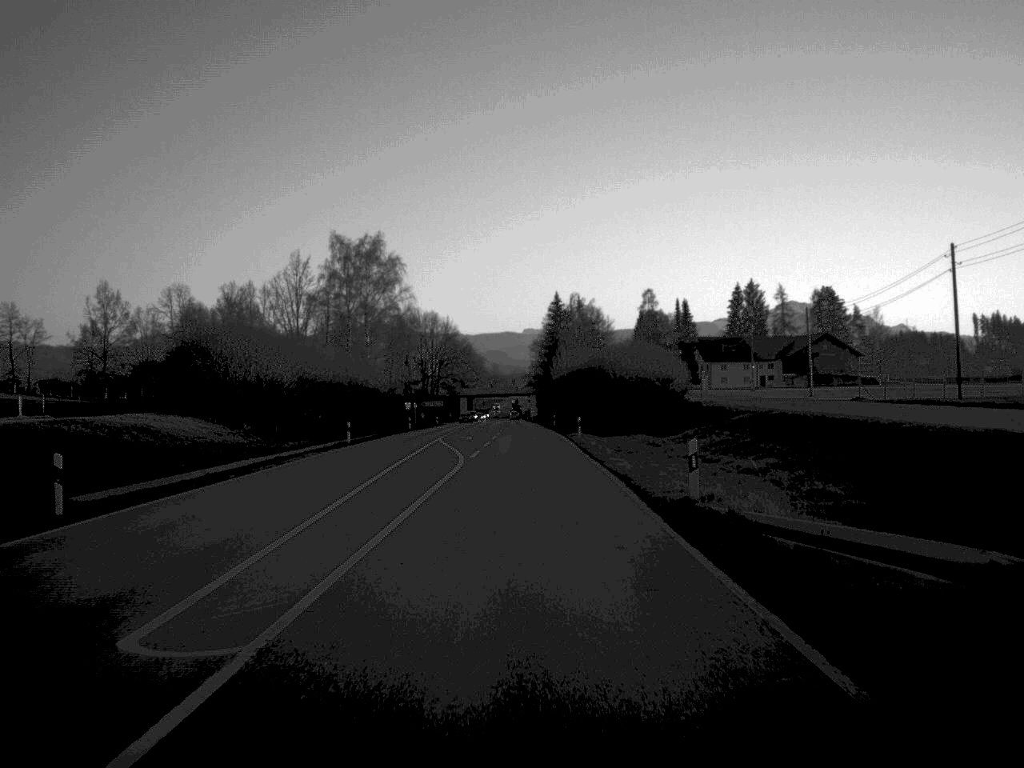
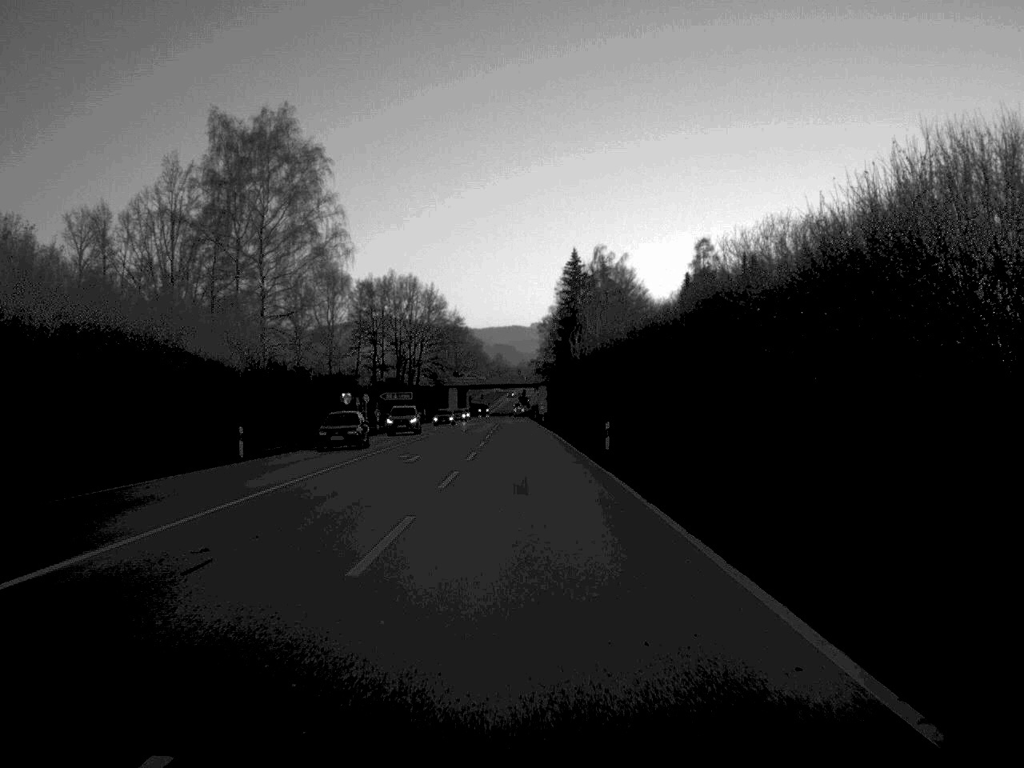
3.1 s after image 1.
(-0.1, +63.3) m; 0°
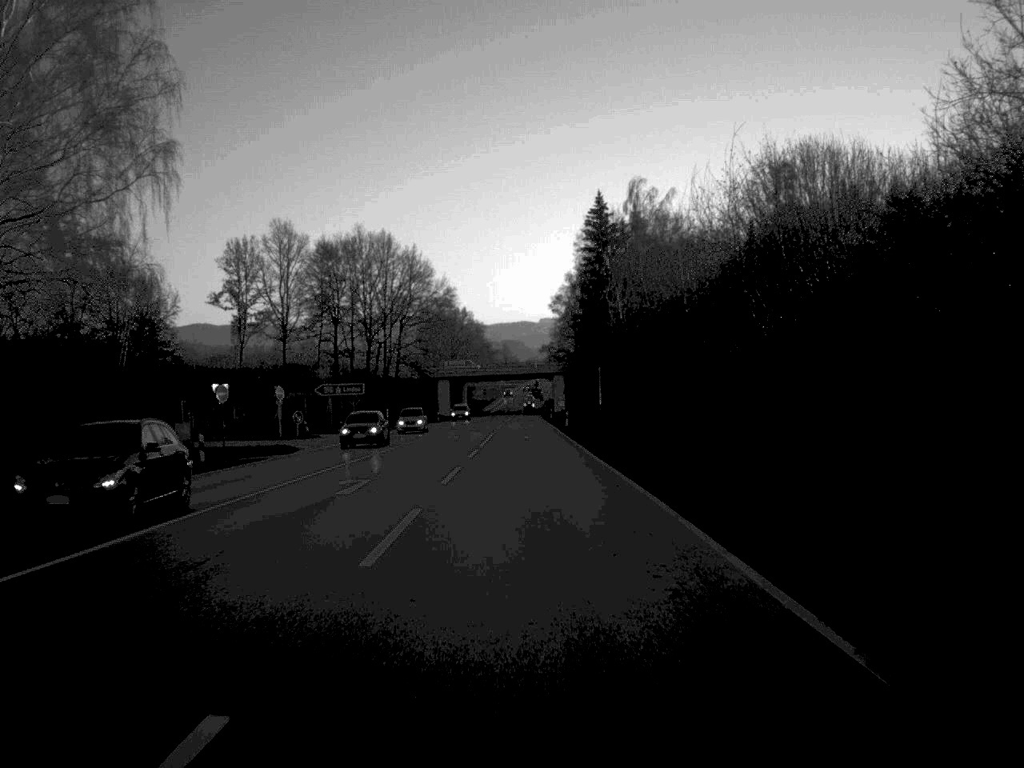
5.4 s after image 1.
(-0.3, +48.0) m; 0°
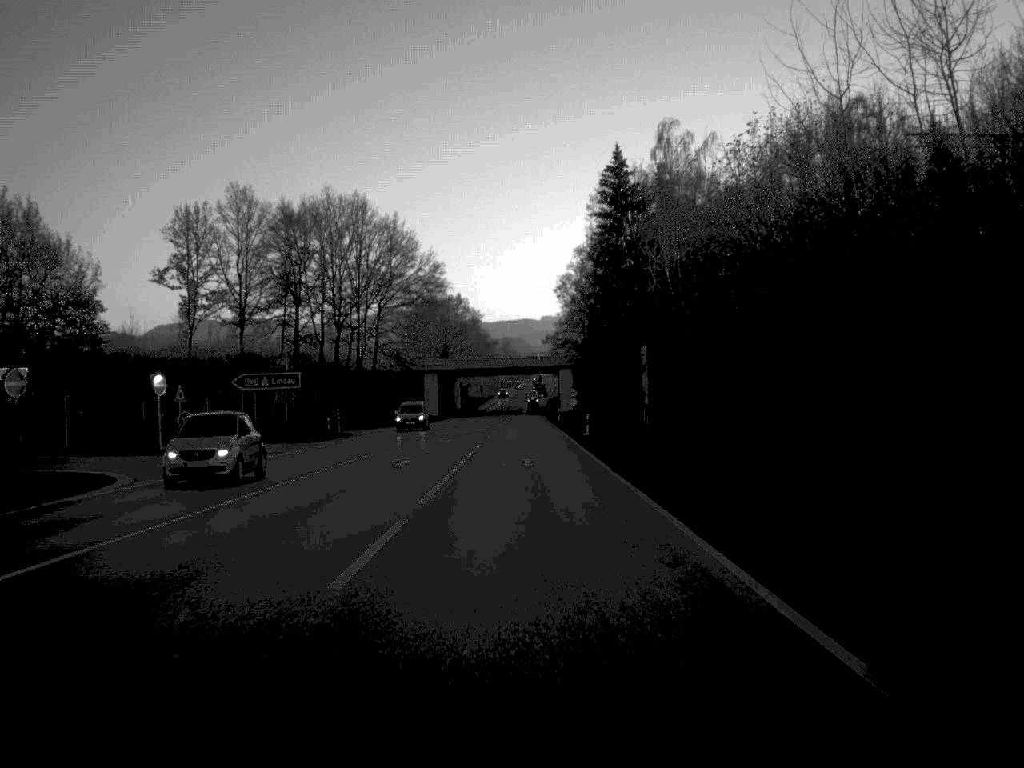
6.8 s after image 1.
(0.0, +25.7) m; 0°
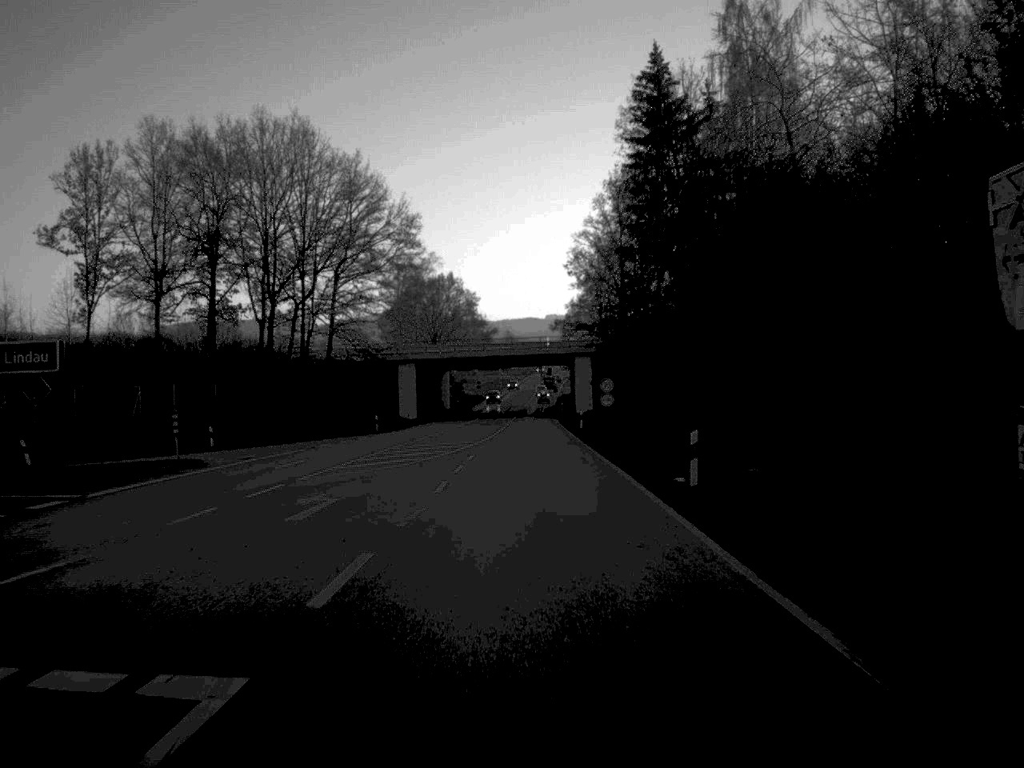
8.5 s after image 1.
(-0.1, +34.0) m; 0°
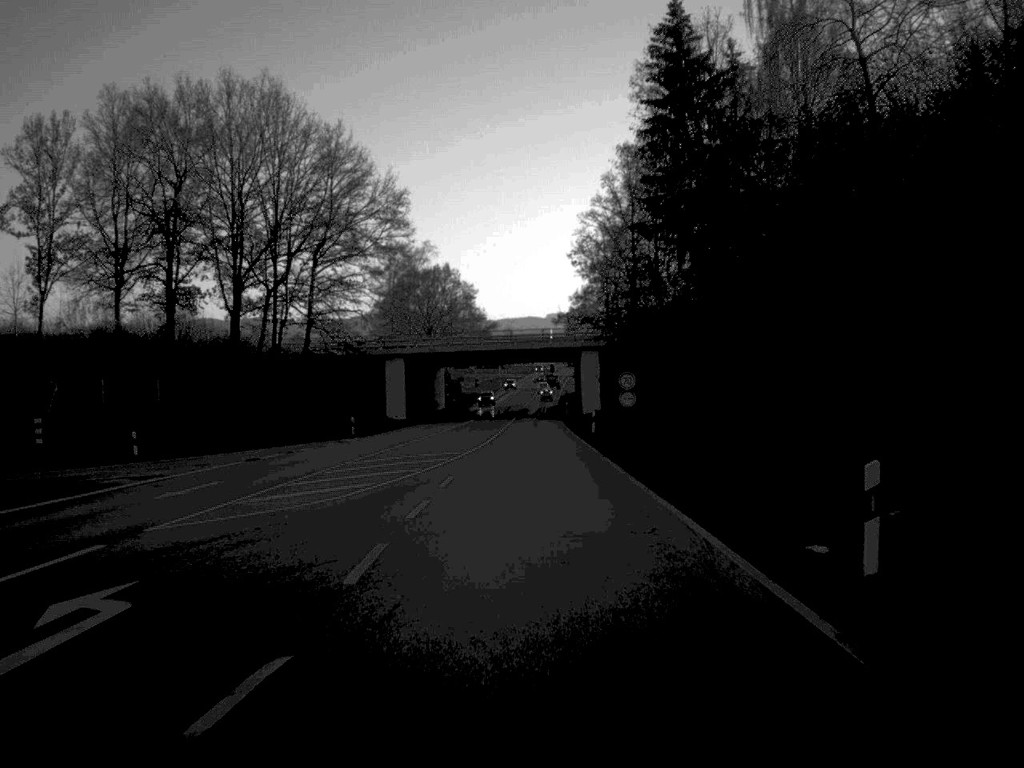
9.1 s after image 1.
(0.0, +10.9) m; 0°
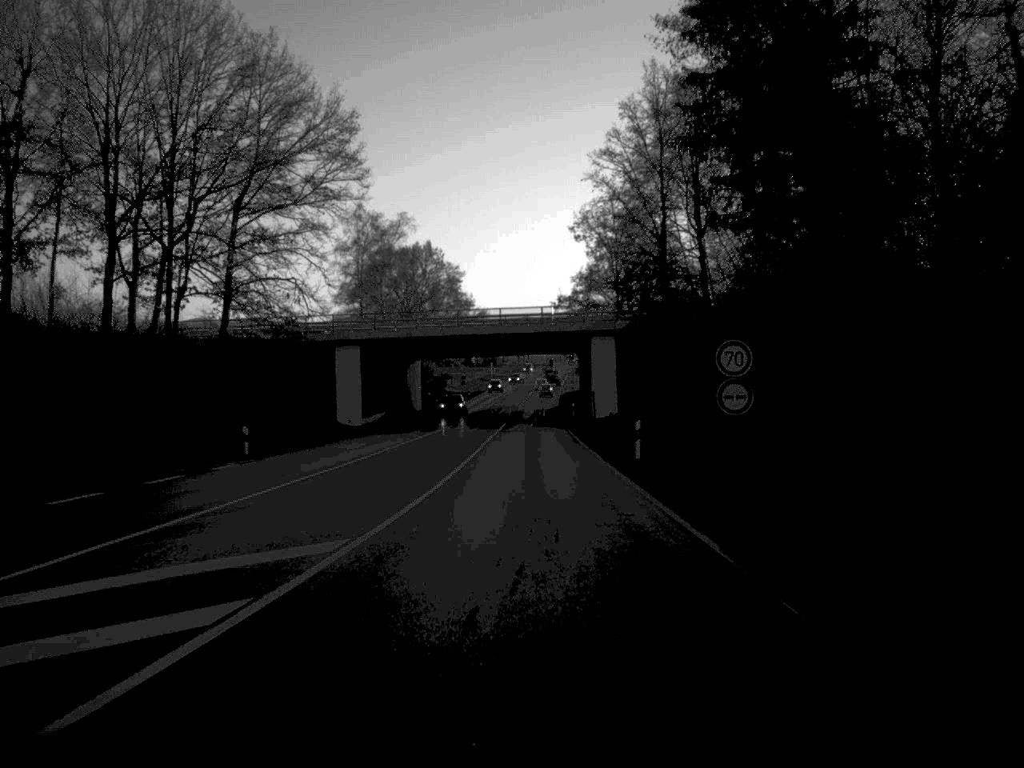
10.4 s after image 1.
(+0.1, +24.1) m; 0°
